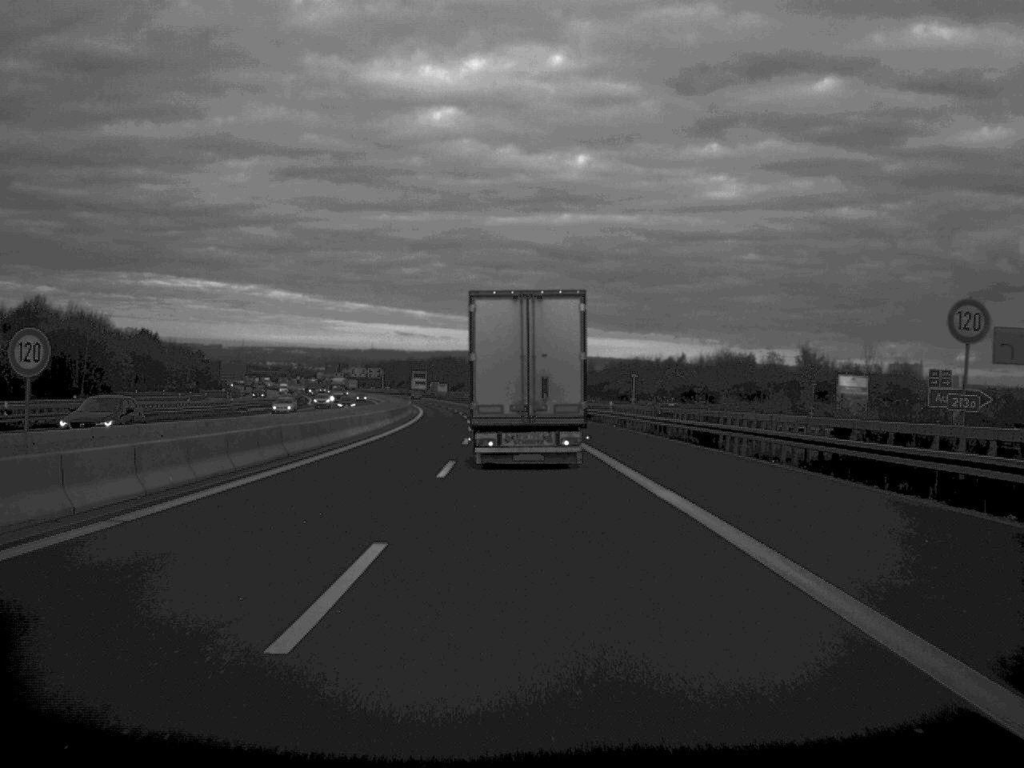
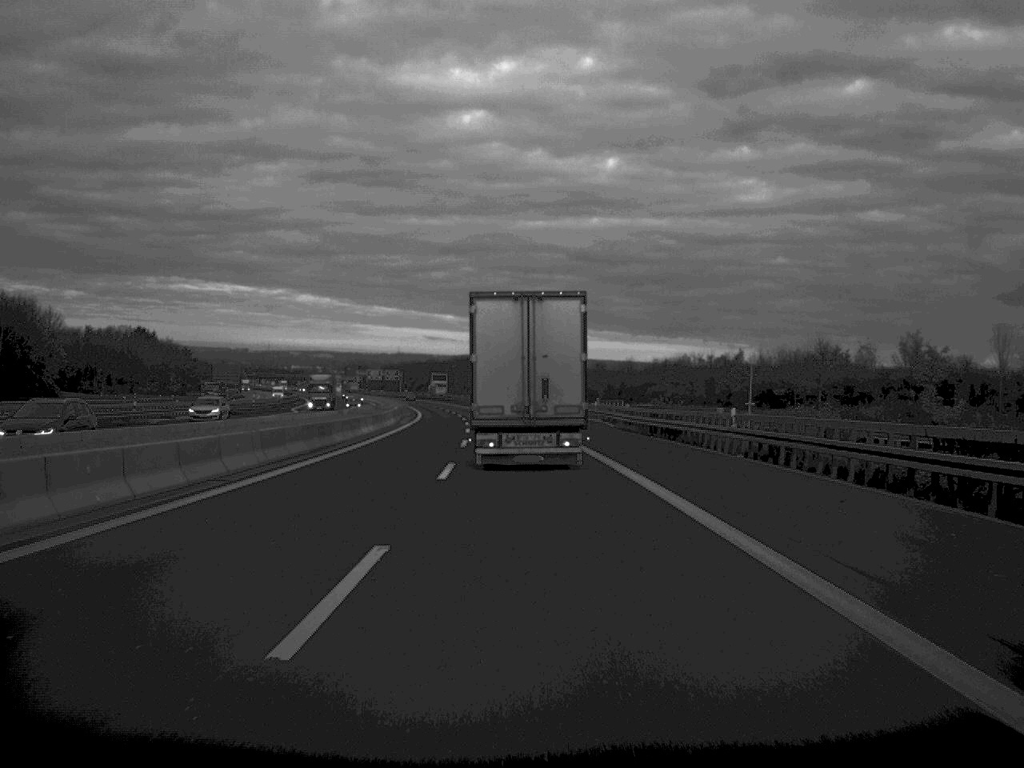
(-0.4, +35.7) m; -1°
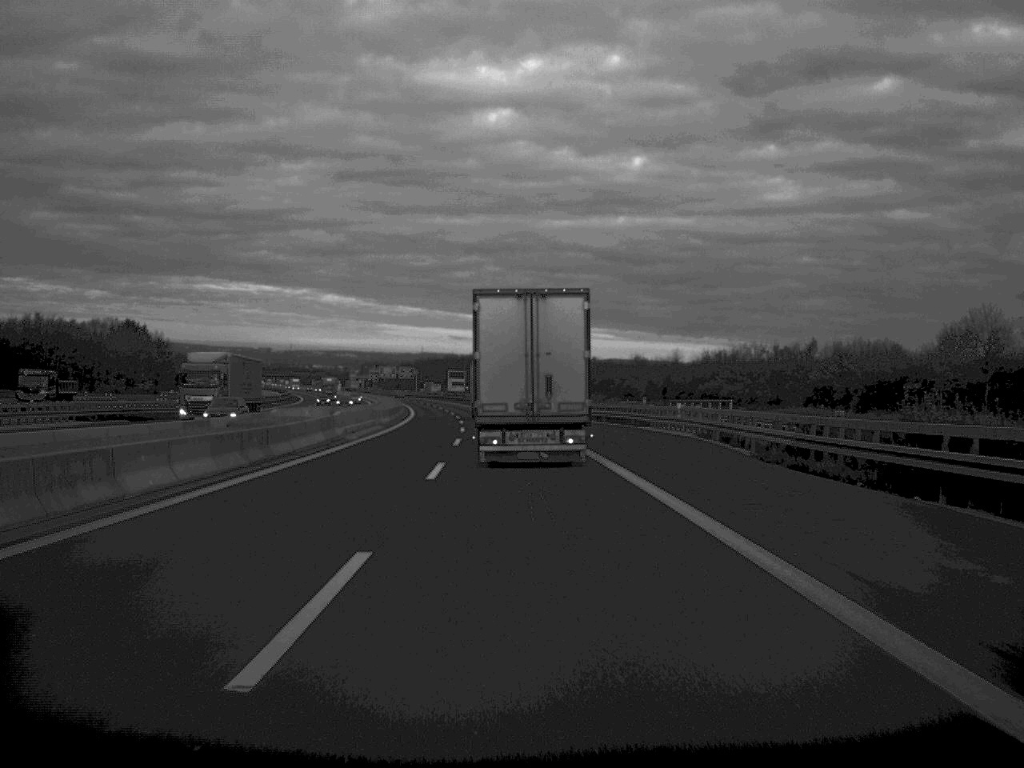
(-0.4, +36.5) m; -1°
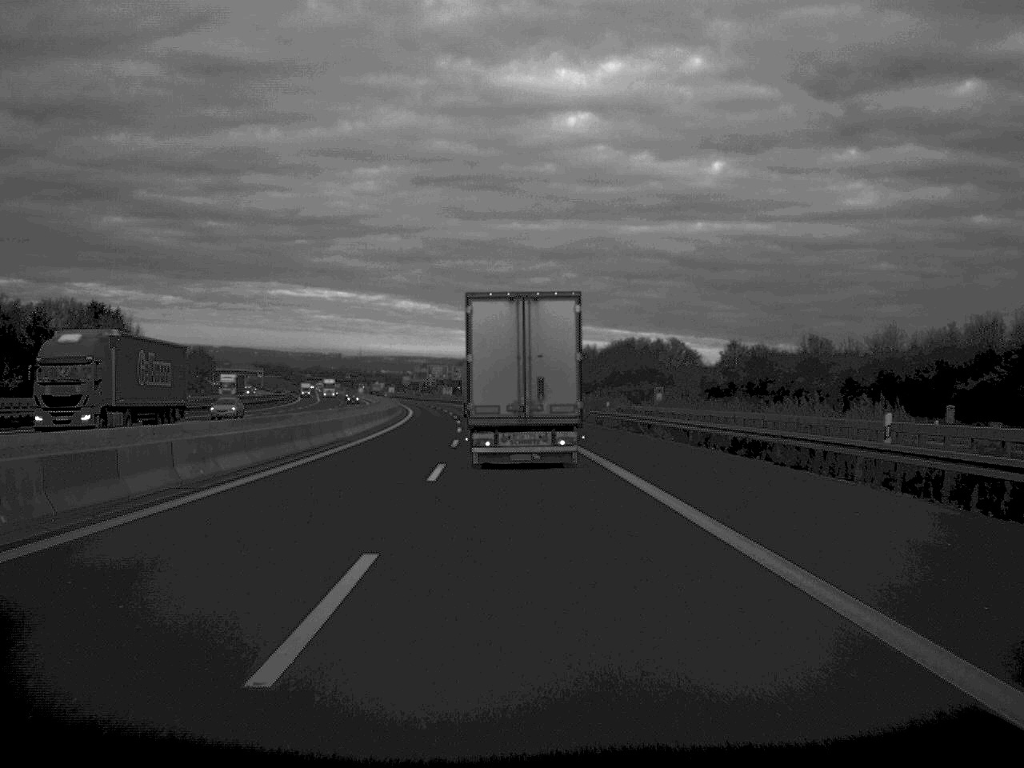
(-3.0, +89.0) m; -3°
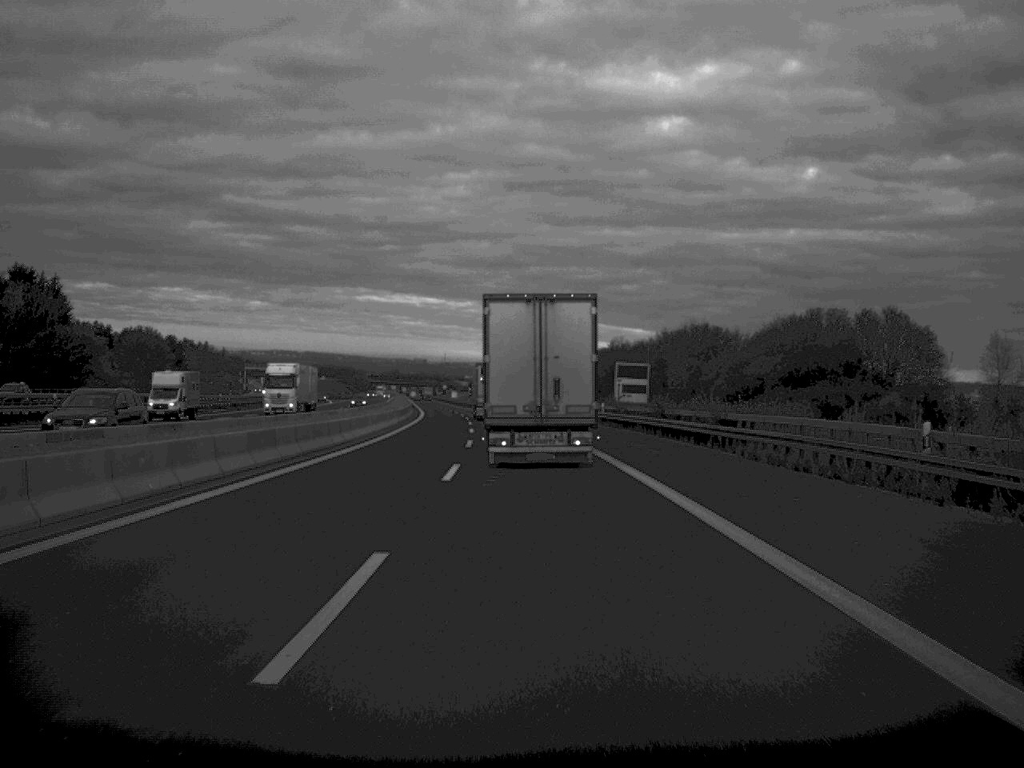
(-3.2, +89.1) m; -4°
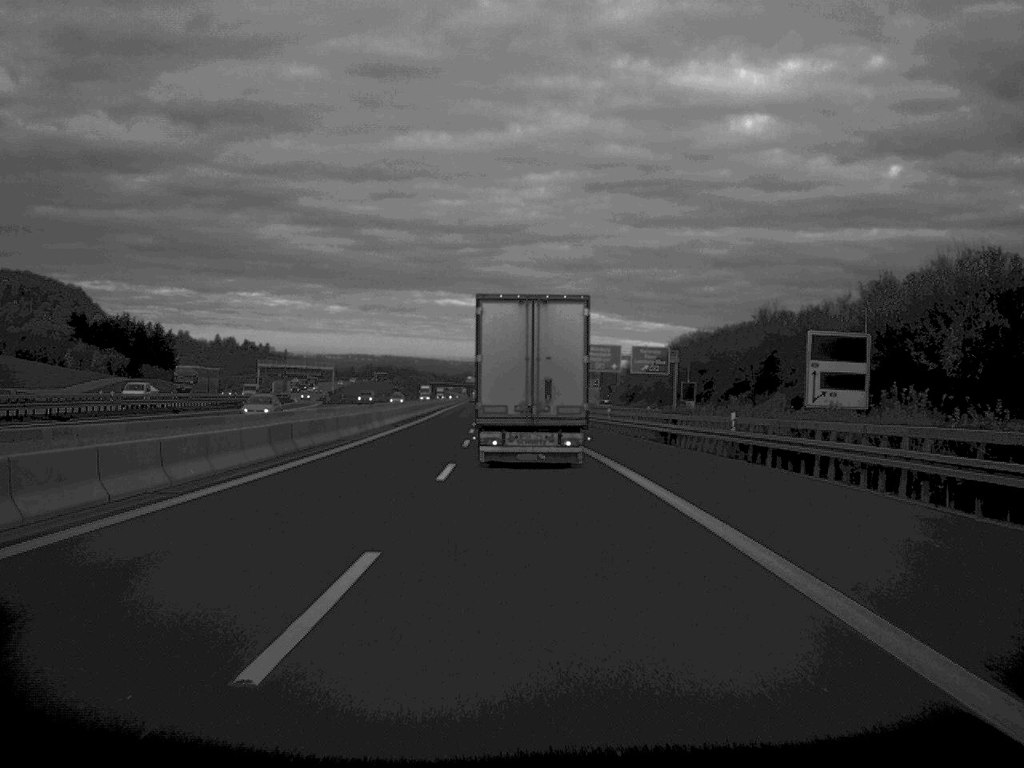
(-2.3, +89.2) m; -4°
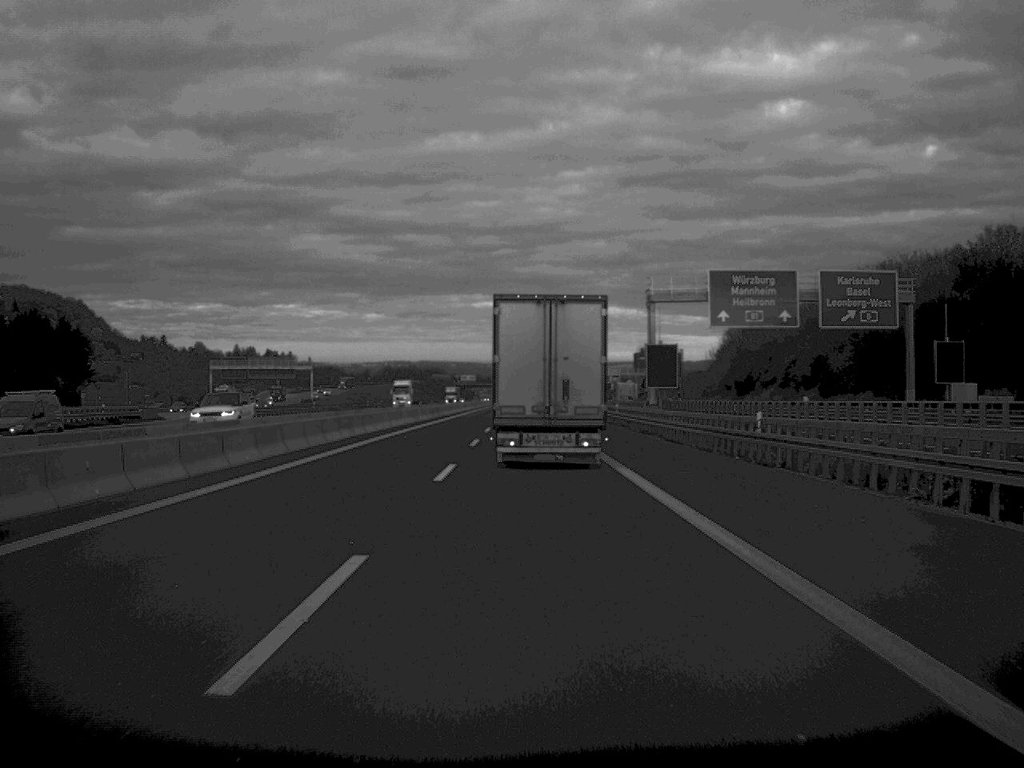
(-1.8, +89.5) m; -2°
